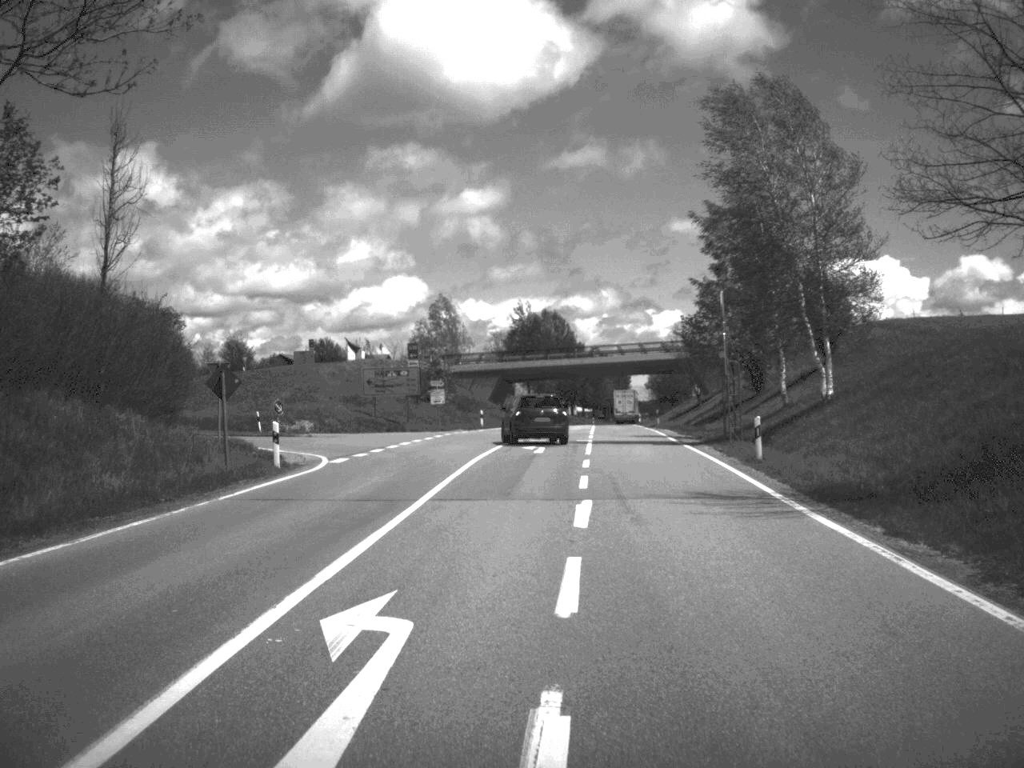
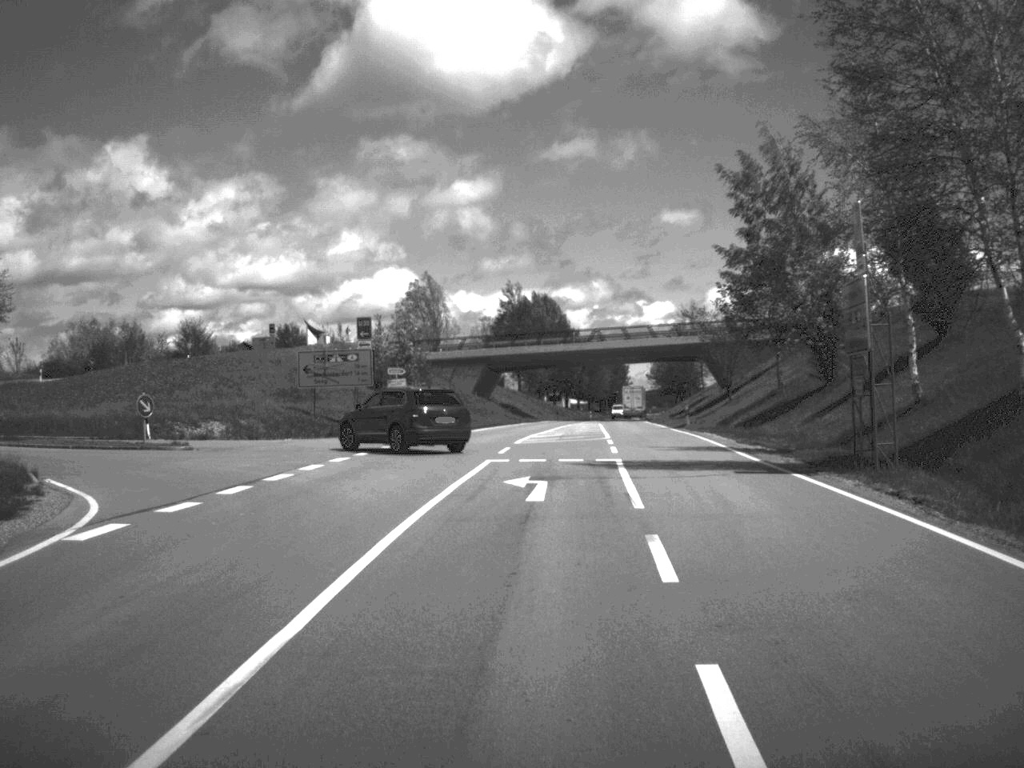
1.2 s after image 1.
(0.0, +16.9) m; 0°
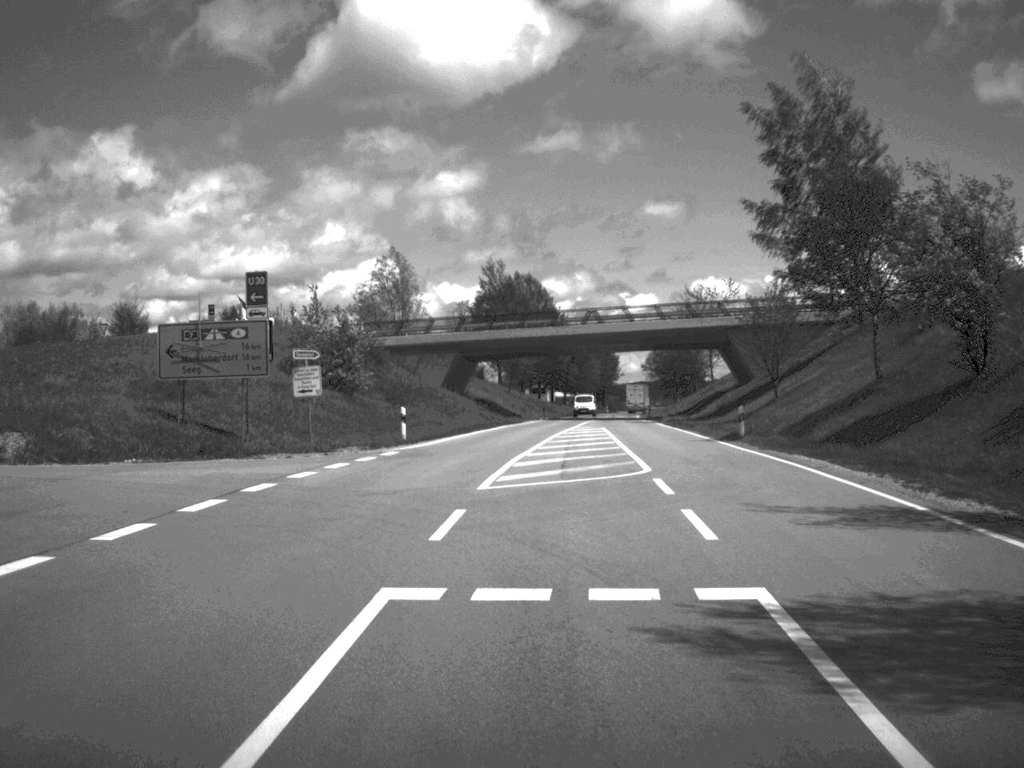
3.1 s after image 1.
(+0.1, +17.8) m; +1°
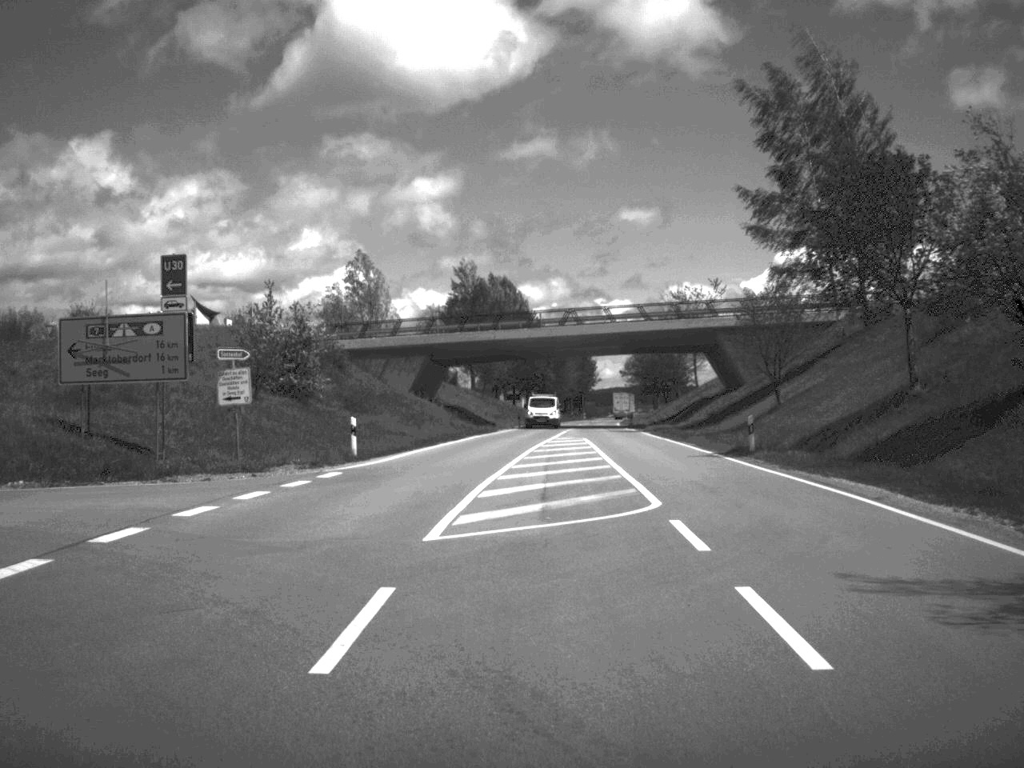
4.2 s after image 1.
(0.0, +5.7) m; +1°
